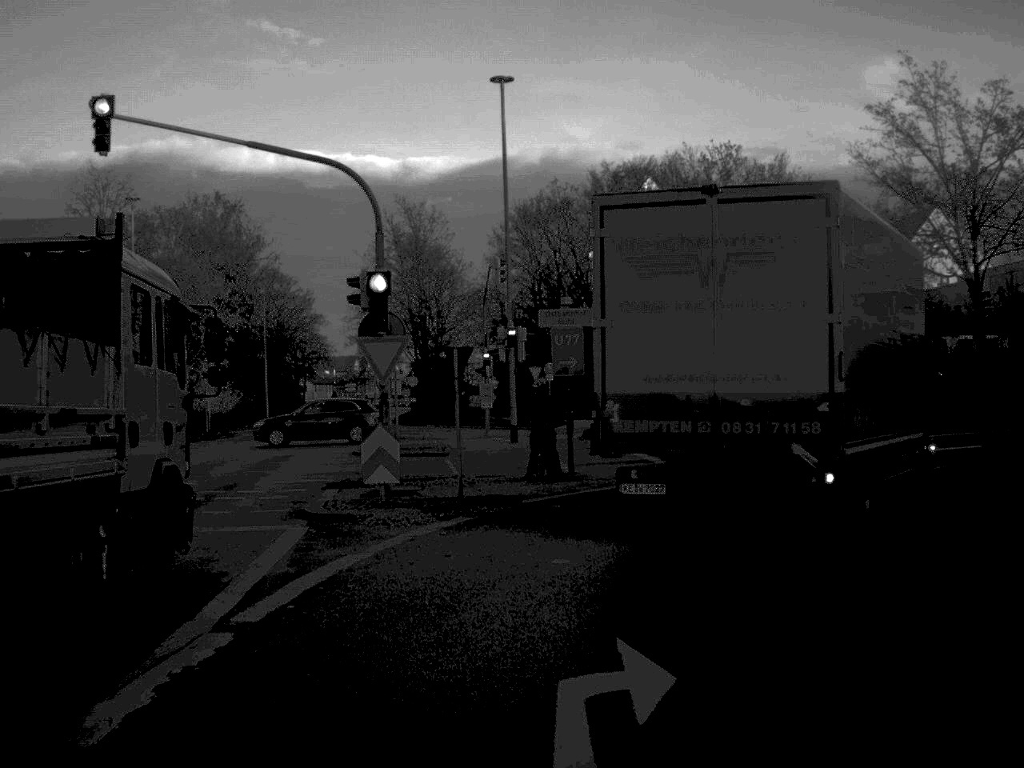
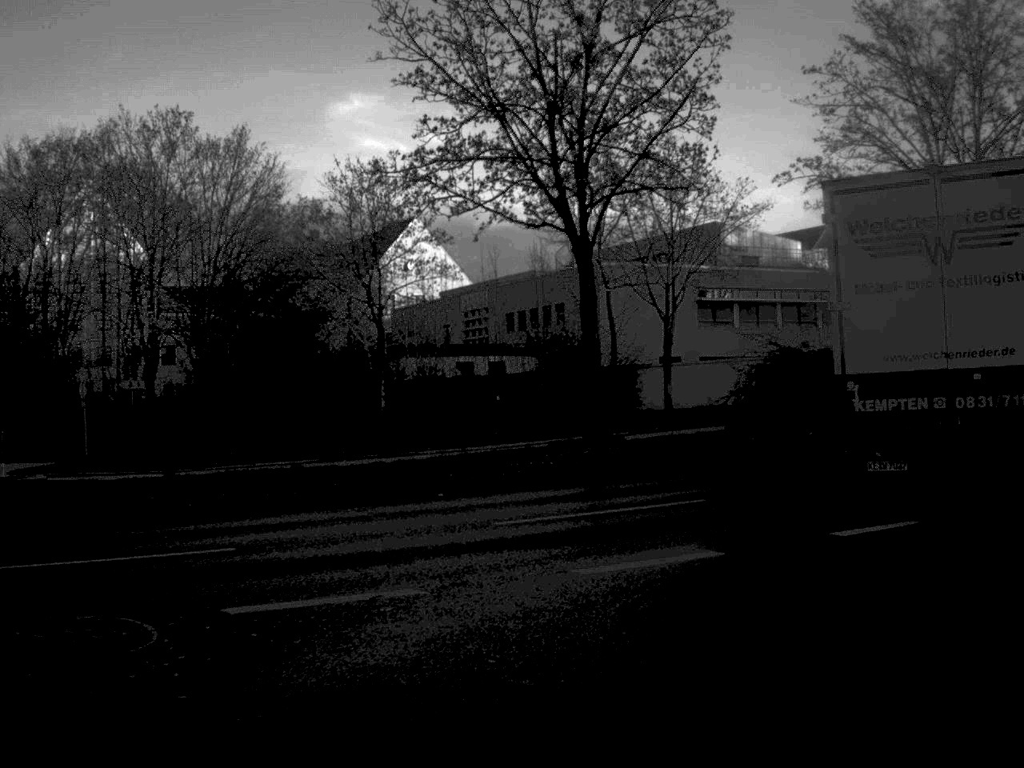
(+2.5, +16.0) m; +25°
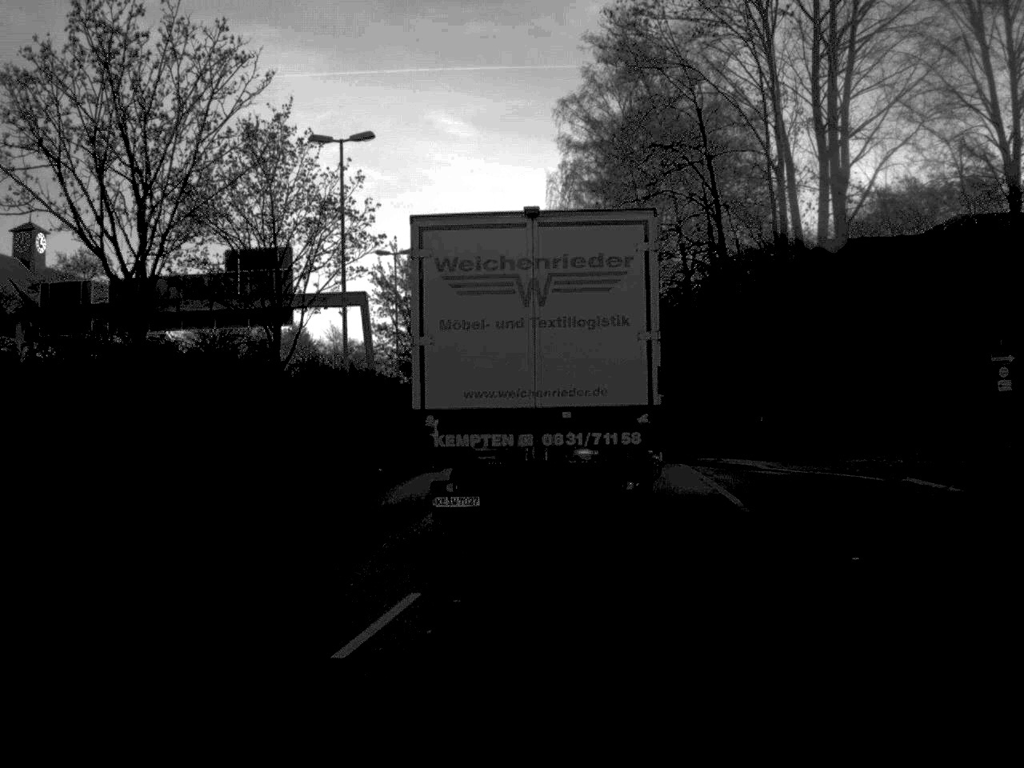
(+13.2, +21.6) m; +51°
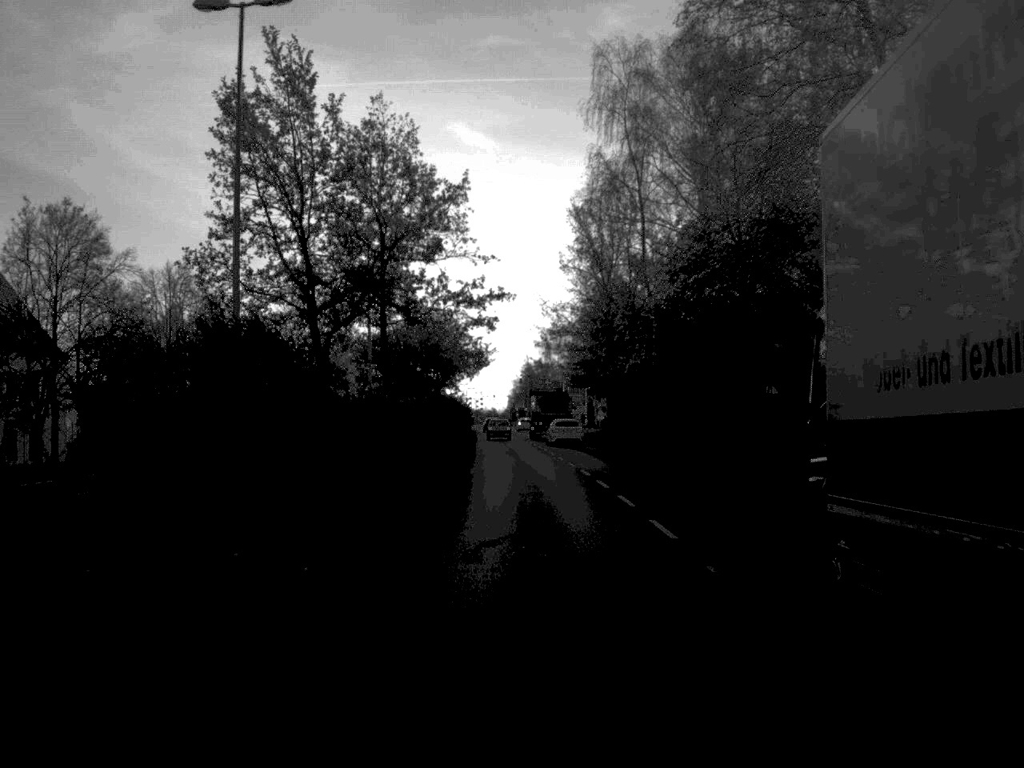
(-1.1, +45.9) m; -1°
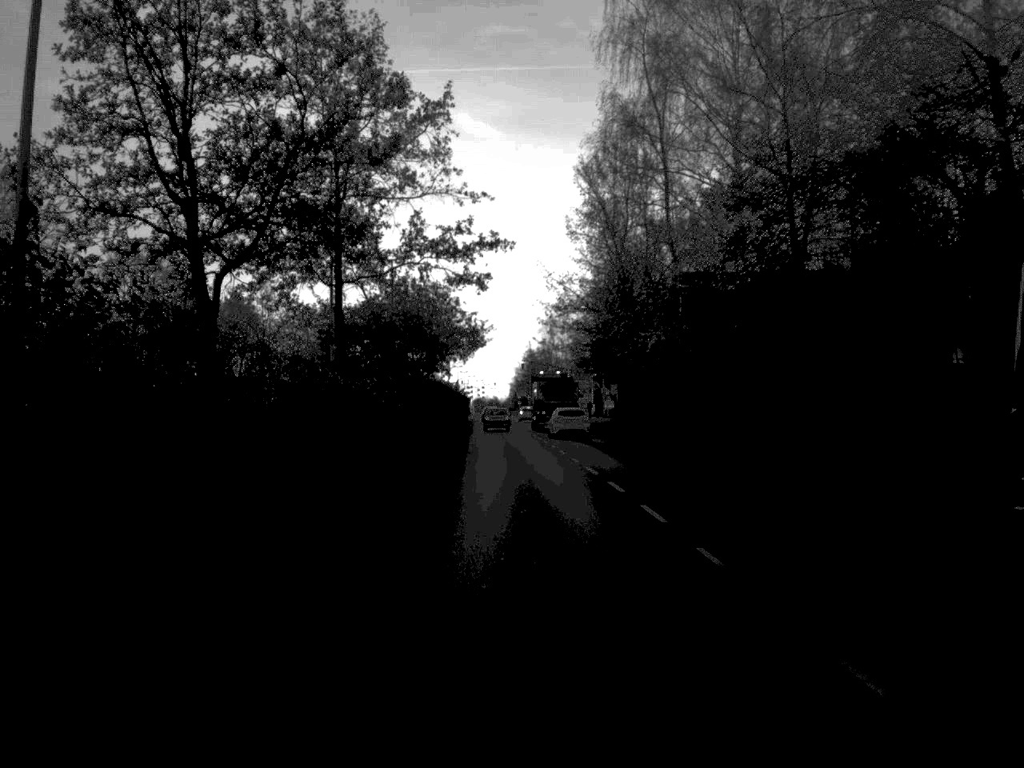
(0.0, +11.4) m; 0°
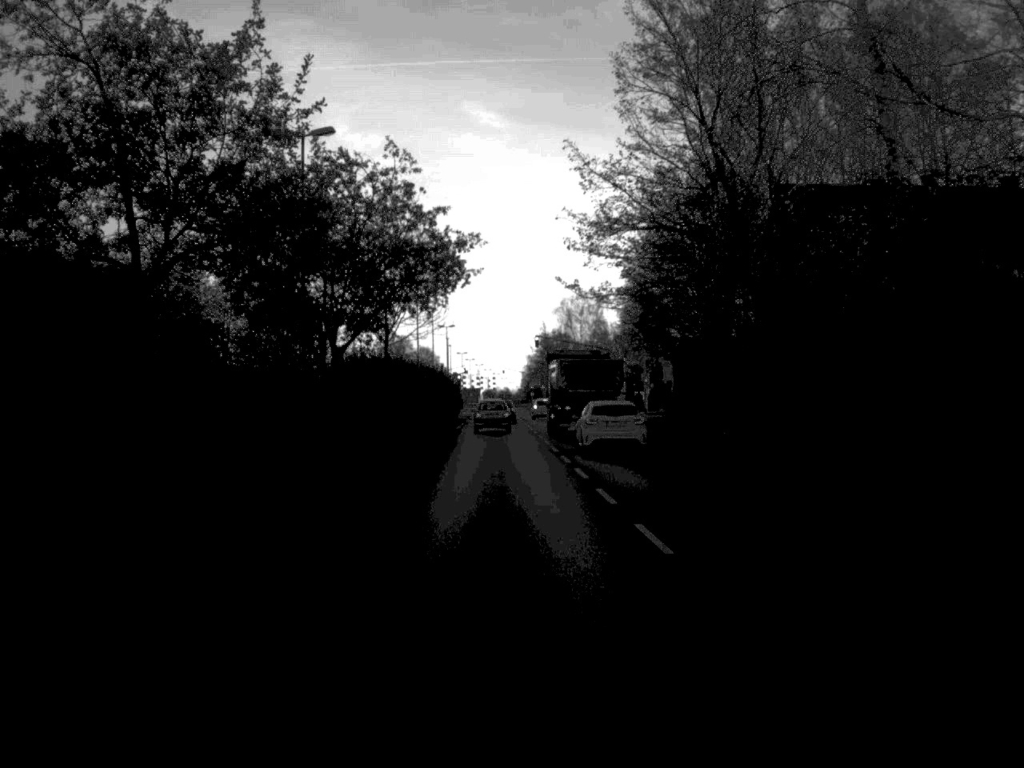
(-0.2, +33.8) m; -1°
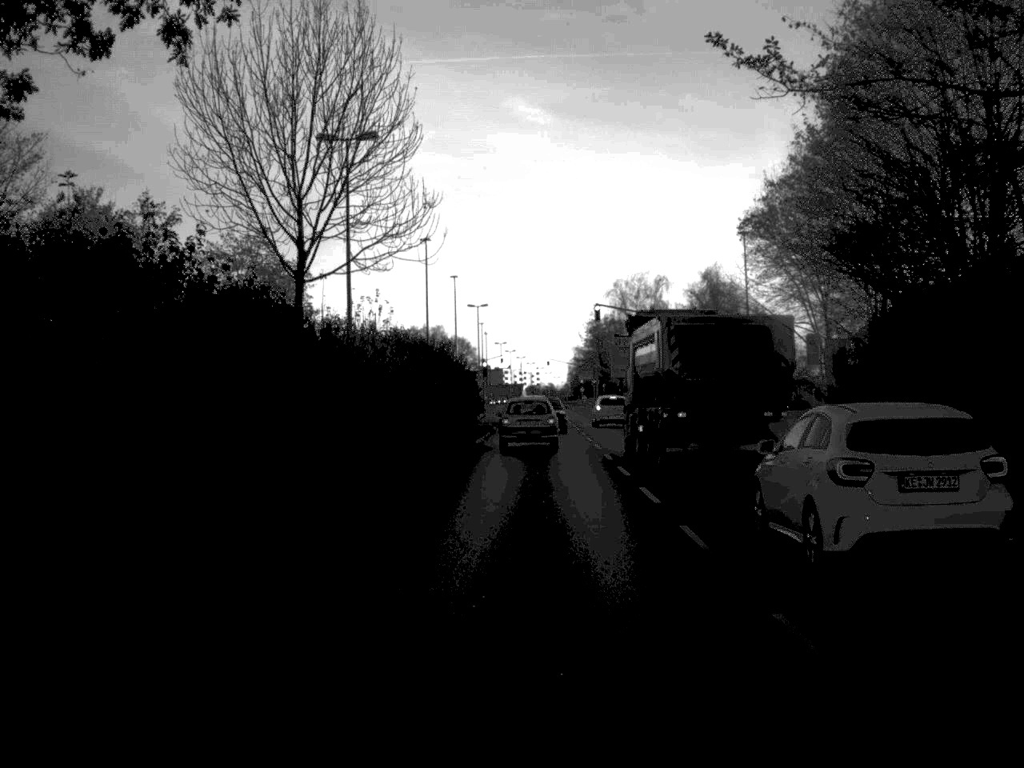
(-0.6, +30.1) m; -2°
